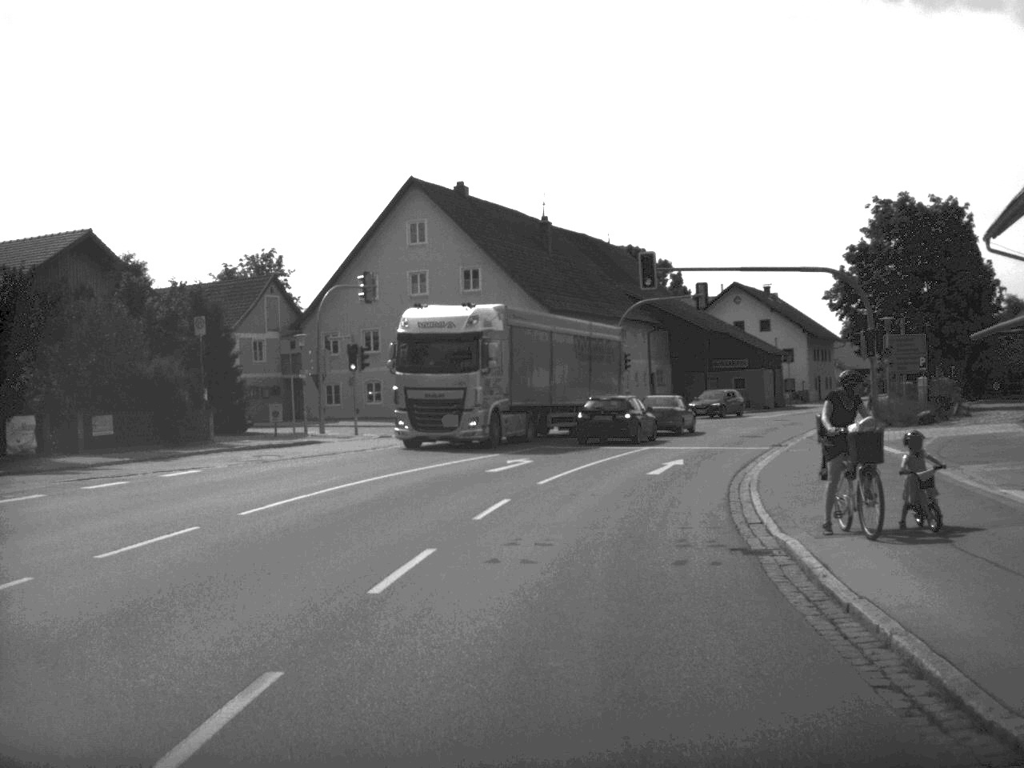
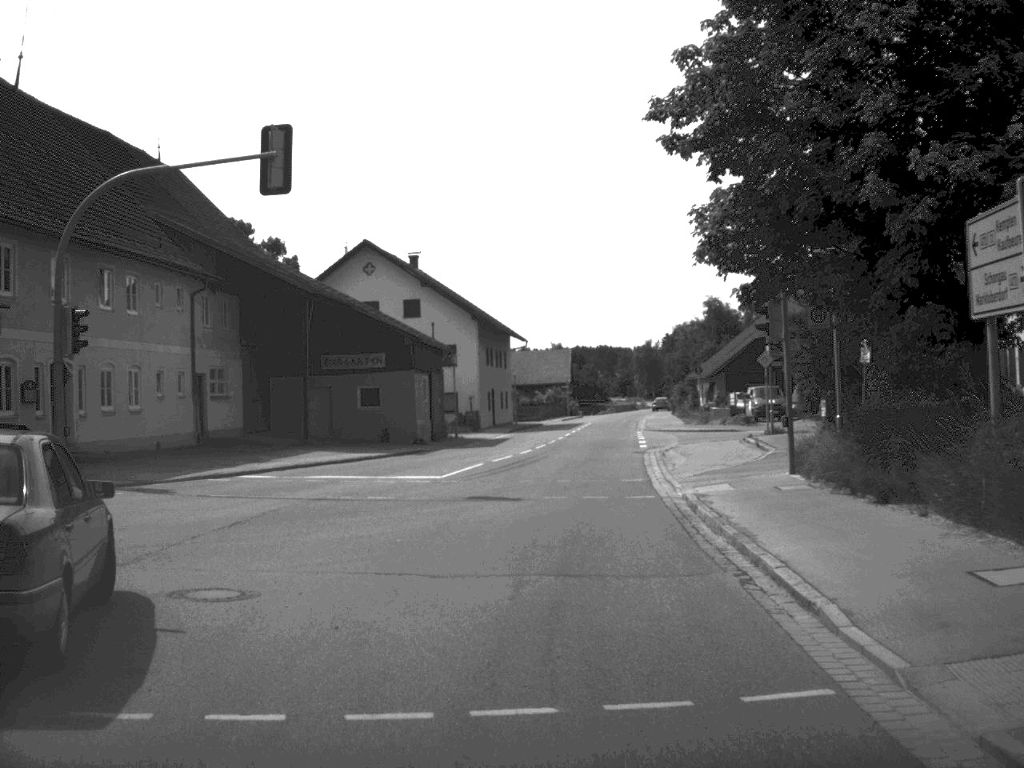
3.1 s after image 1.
(+6.2, +39.5) m; +16°
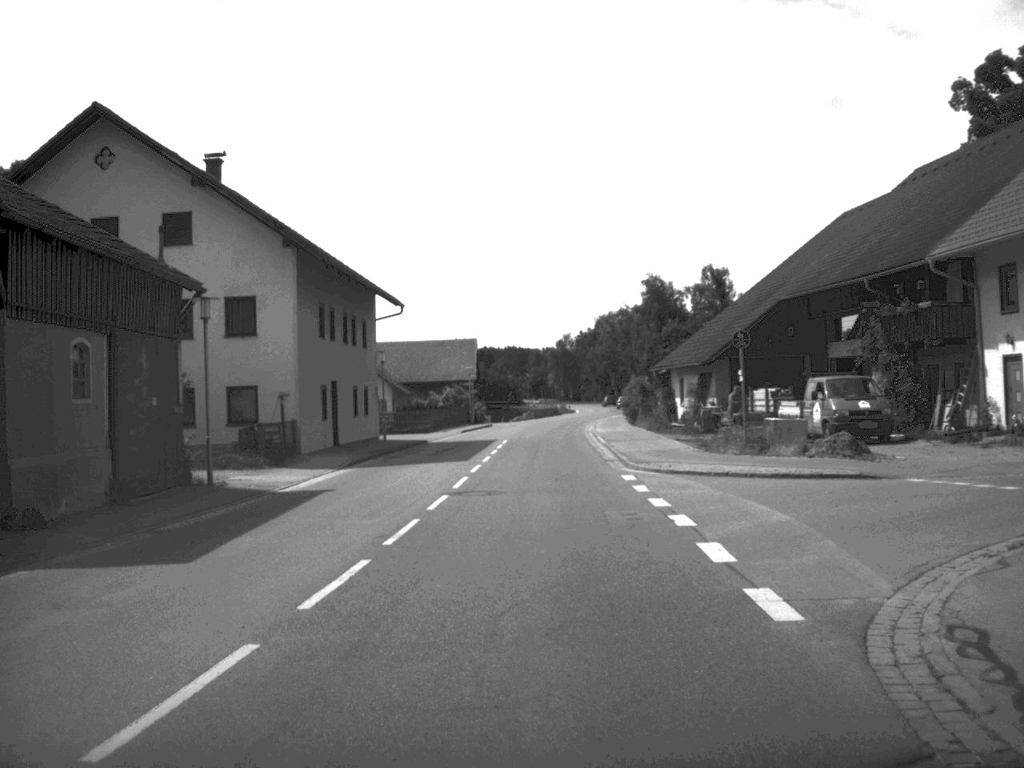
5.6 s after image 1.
(+1.2, +32.7) m; +4°
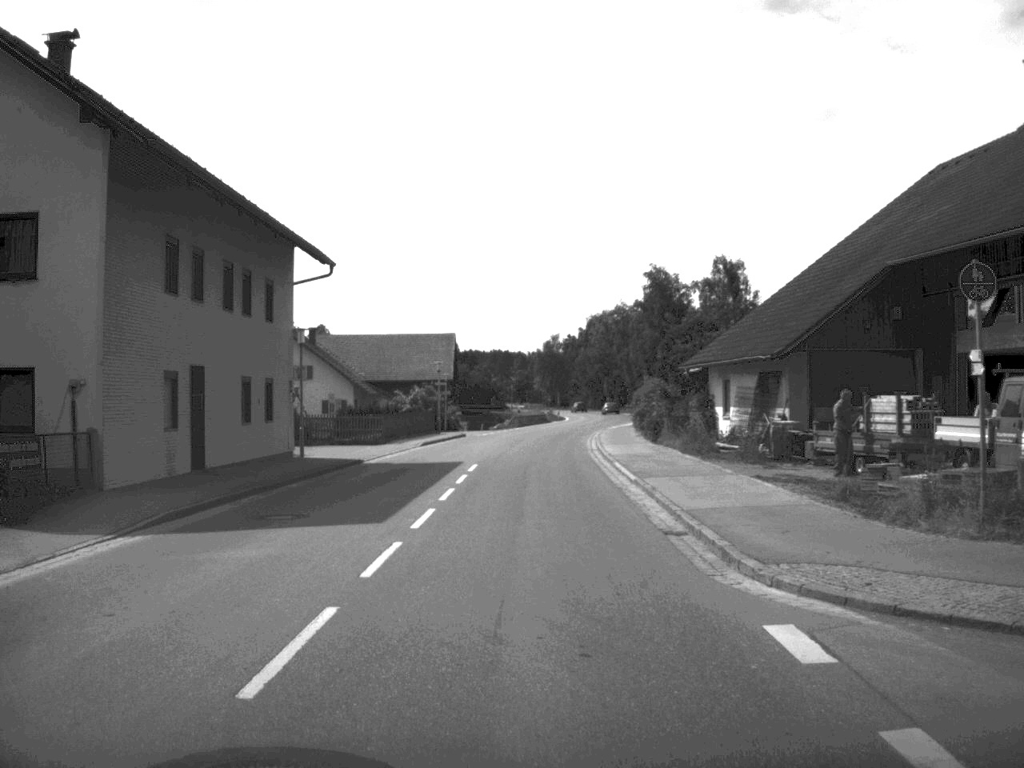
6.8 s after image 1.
(+0.1, +16.2) m; +1°
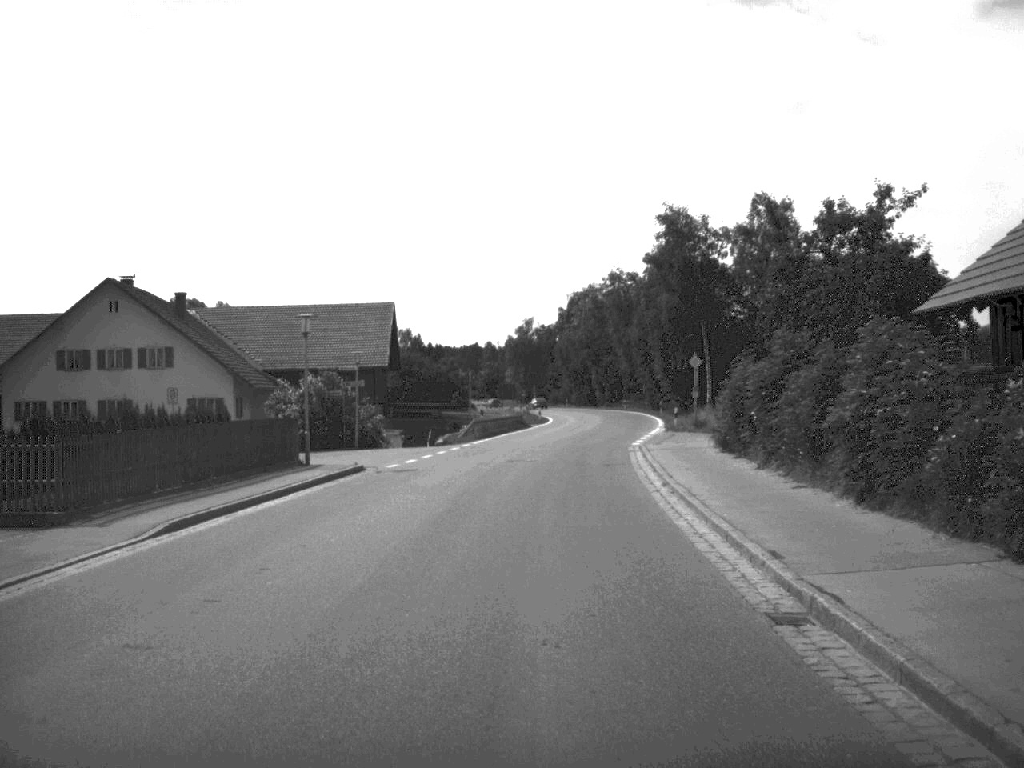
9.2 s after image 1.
(+0.2, +33.8) m; +1°
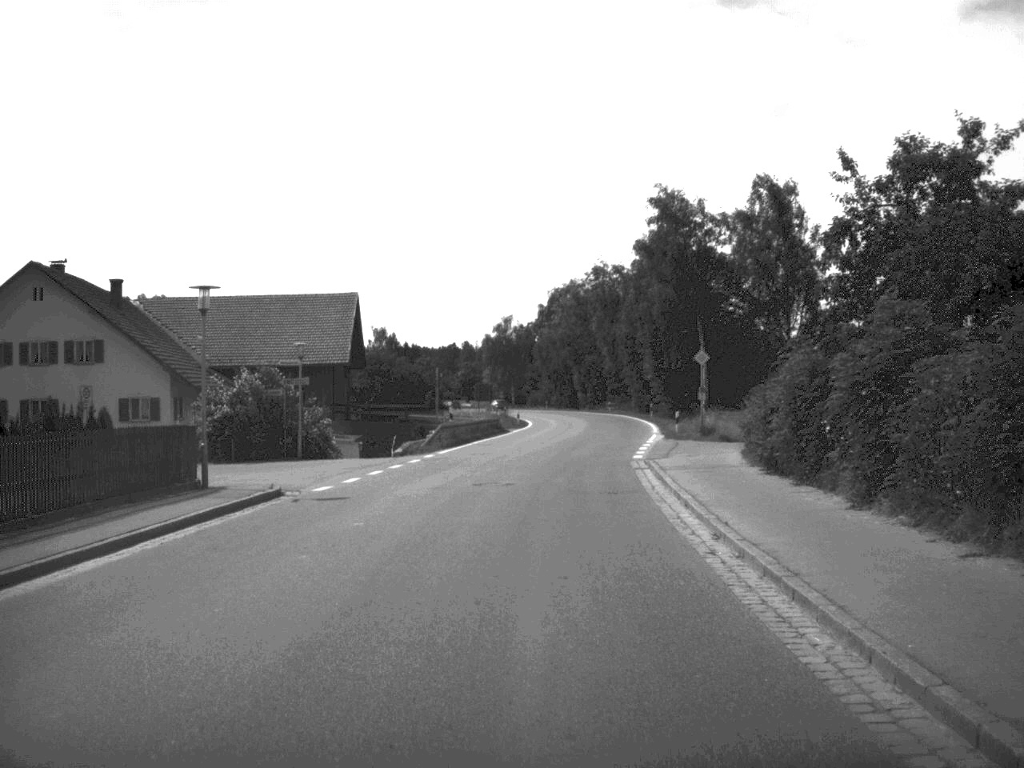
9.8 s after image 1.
(+0.1, +8.1) m; +1°
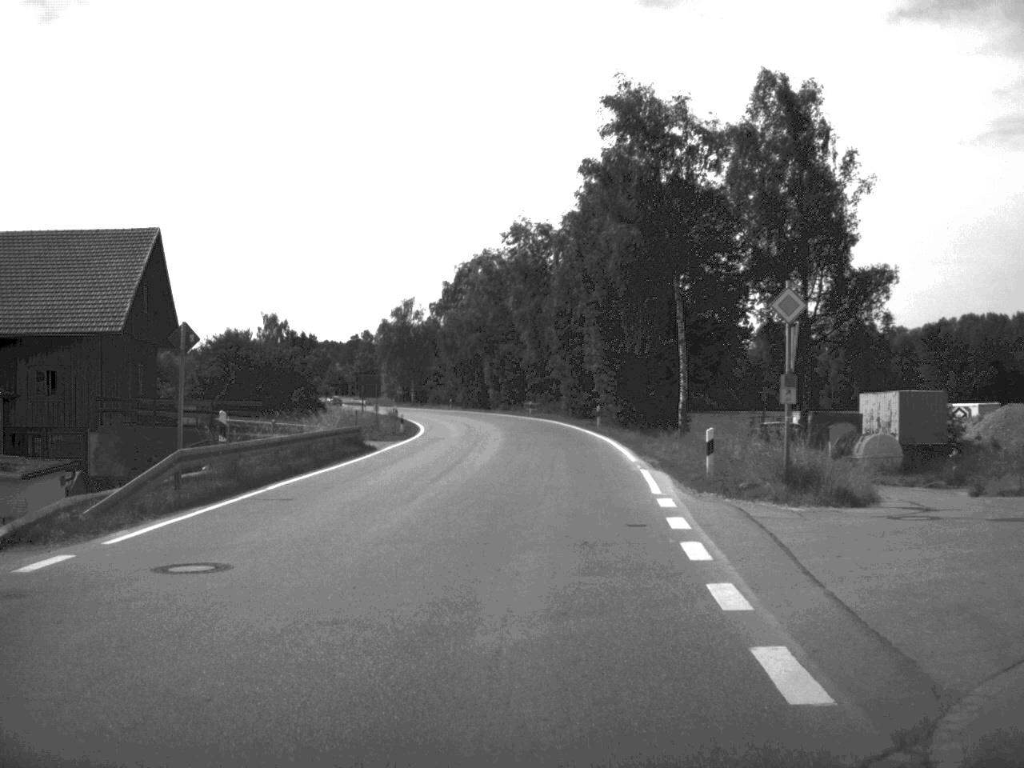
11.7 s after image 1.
(+0.9, +26.4) m; +4°
